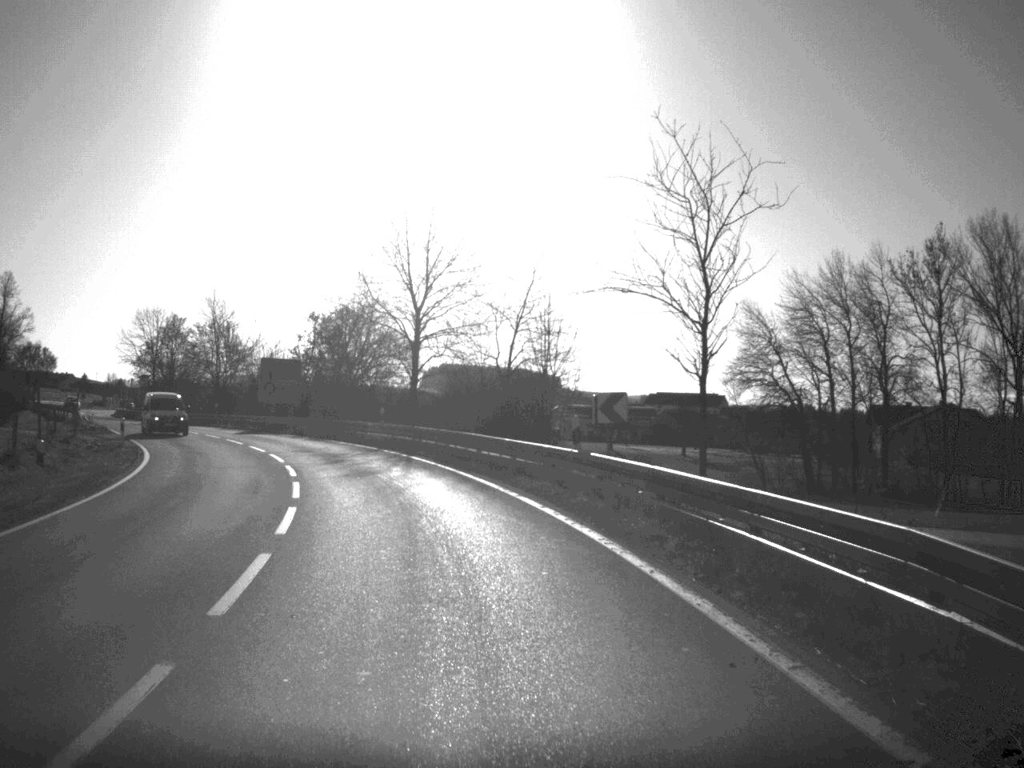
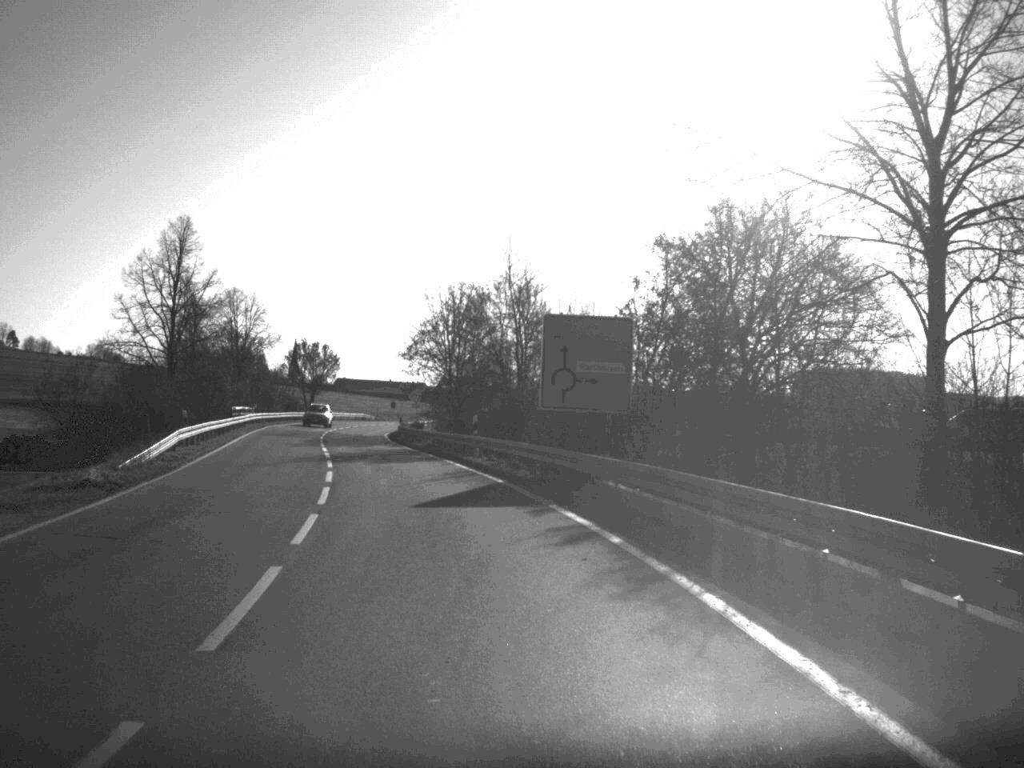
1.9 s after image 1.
(-5.4, +37.3) m; -17°
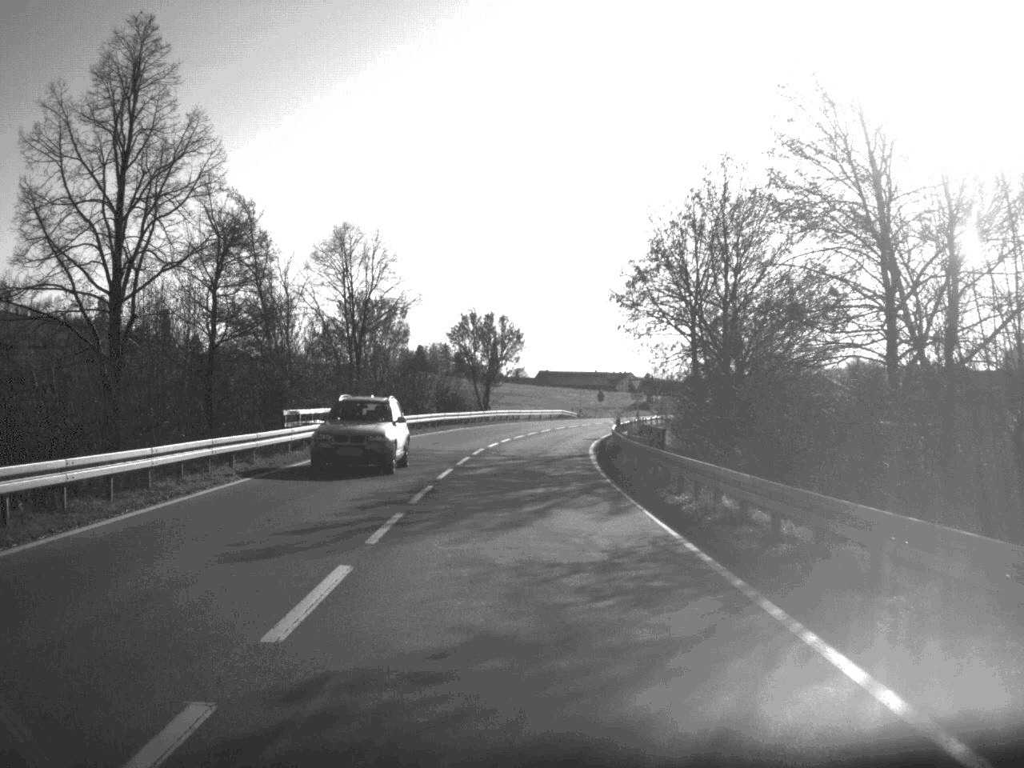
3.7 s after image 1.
(-3.7, +35.8) m; -9°
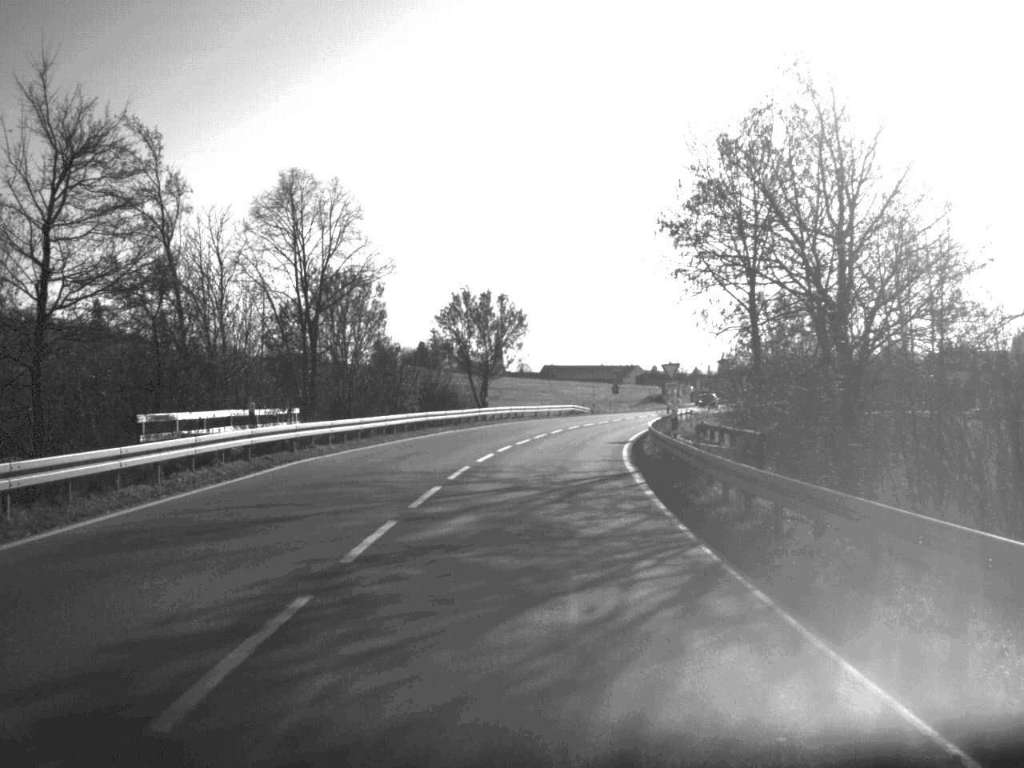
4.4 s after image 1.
(0.0, +14.3) m; 0°
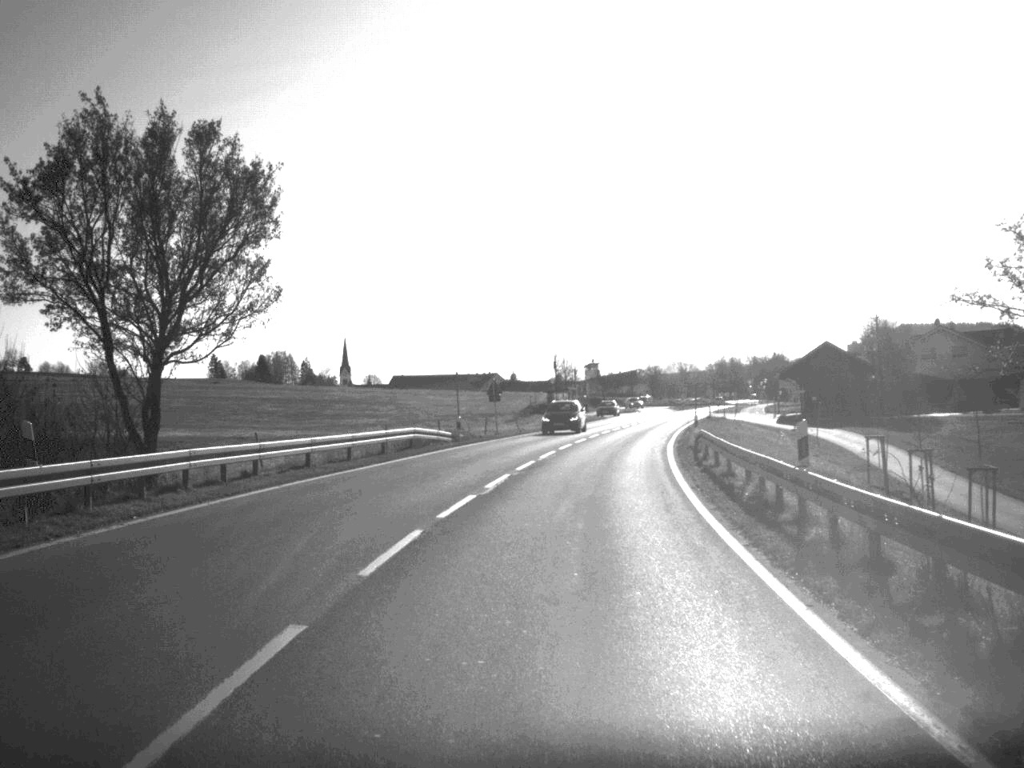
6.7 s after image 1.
(+2.1, +49.1) m; +7°
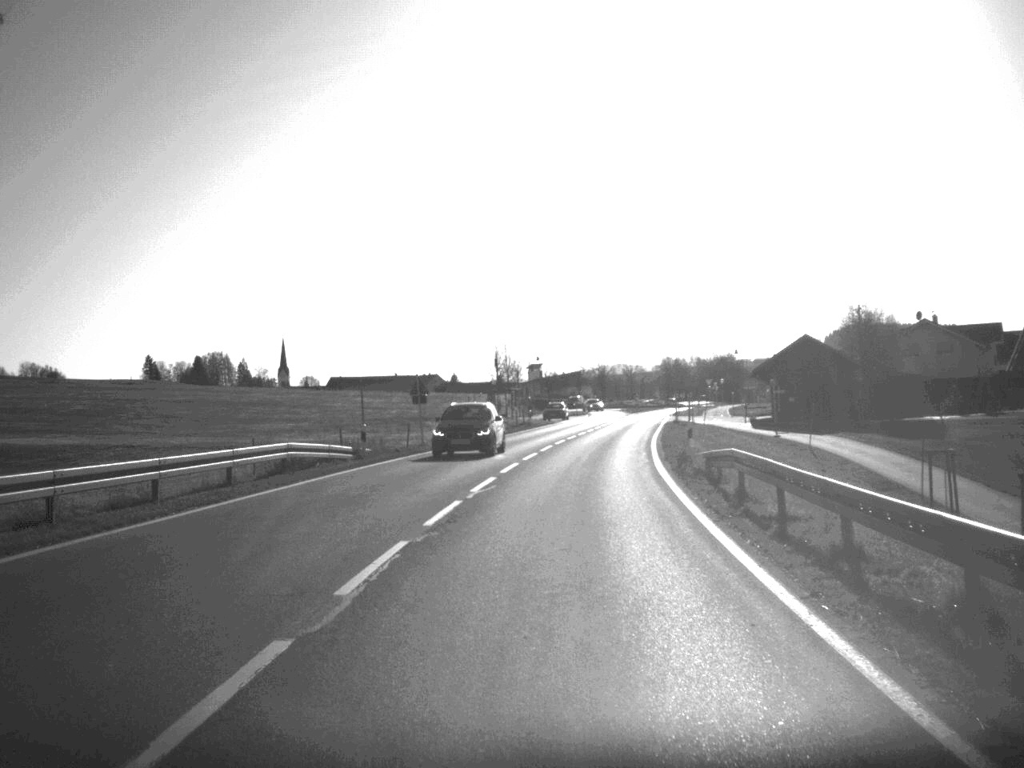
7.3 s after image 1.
(+0.3, +12.8) m; +3°
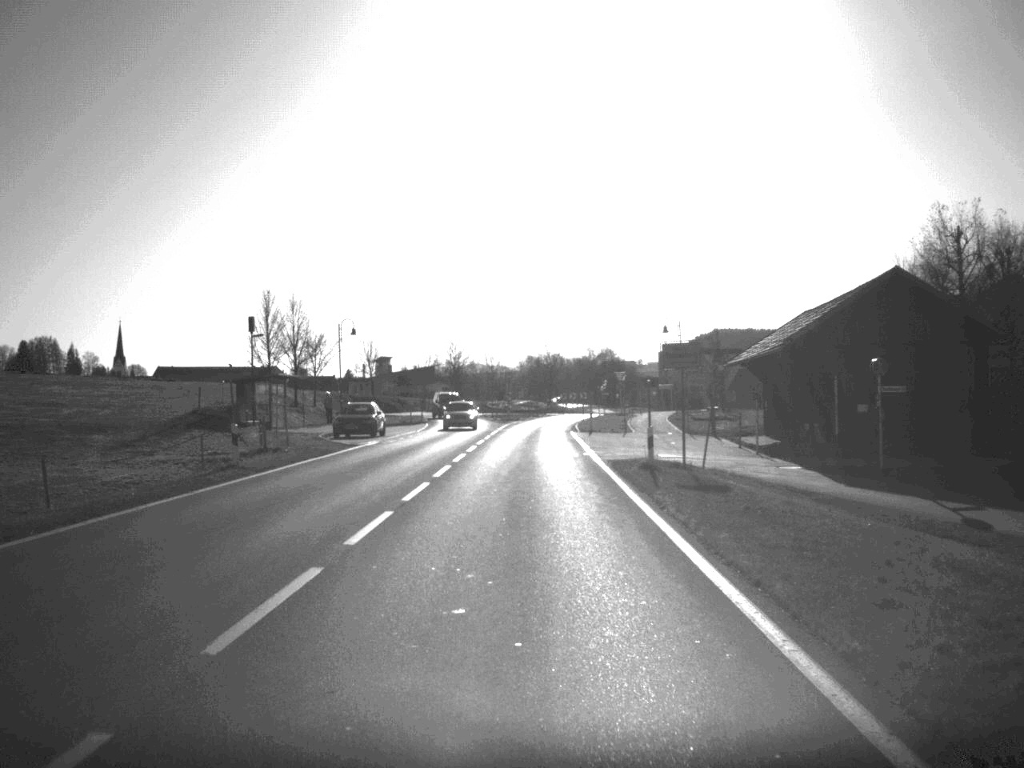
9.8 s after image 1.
(+3.2, +50.1) m; +6°
